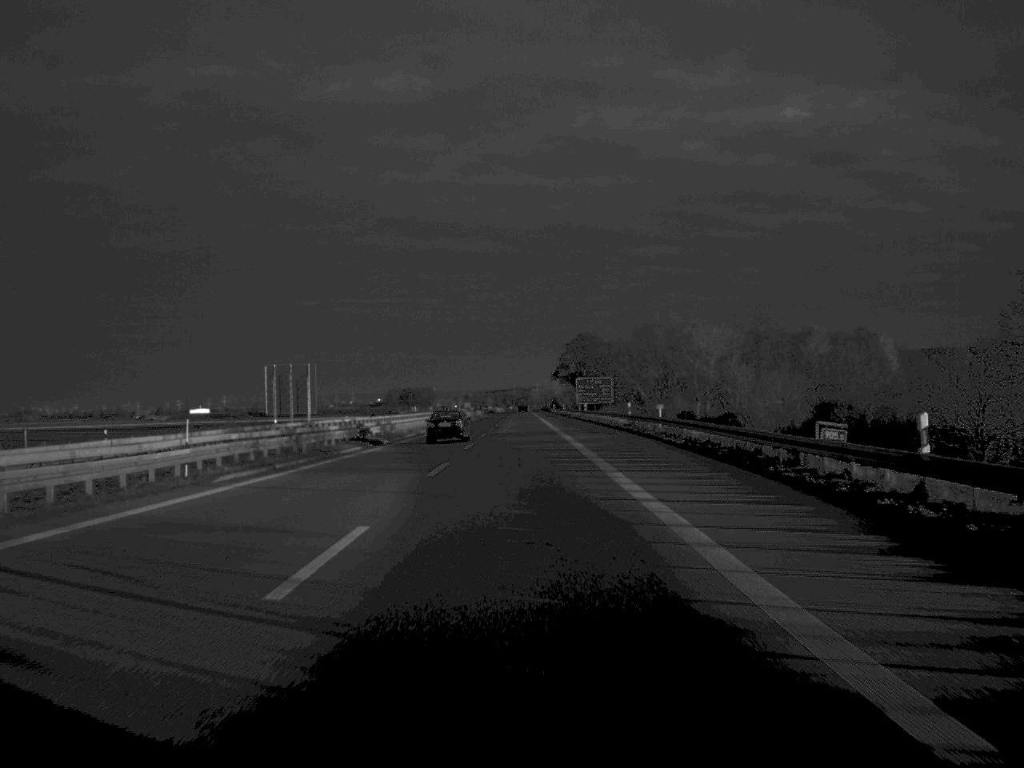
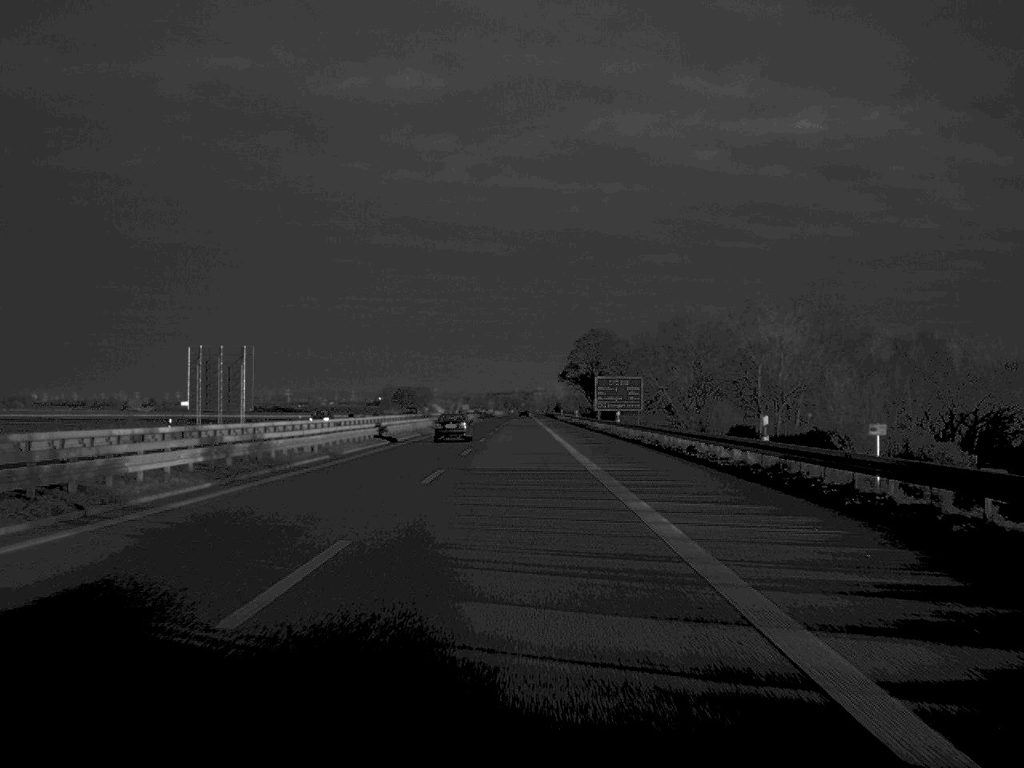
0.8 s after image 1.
(0.0, +36.2) m; 0°
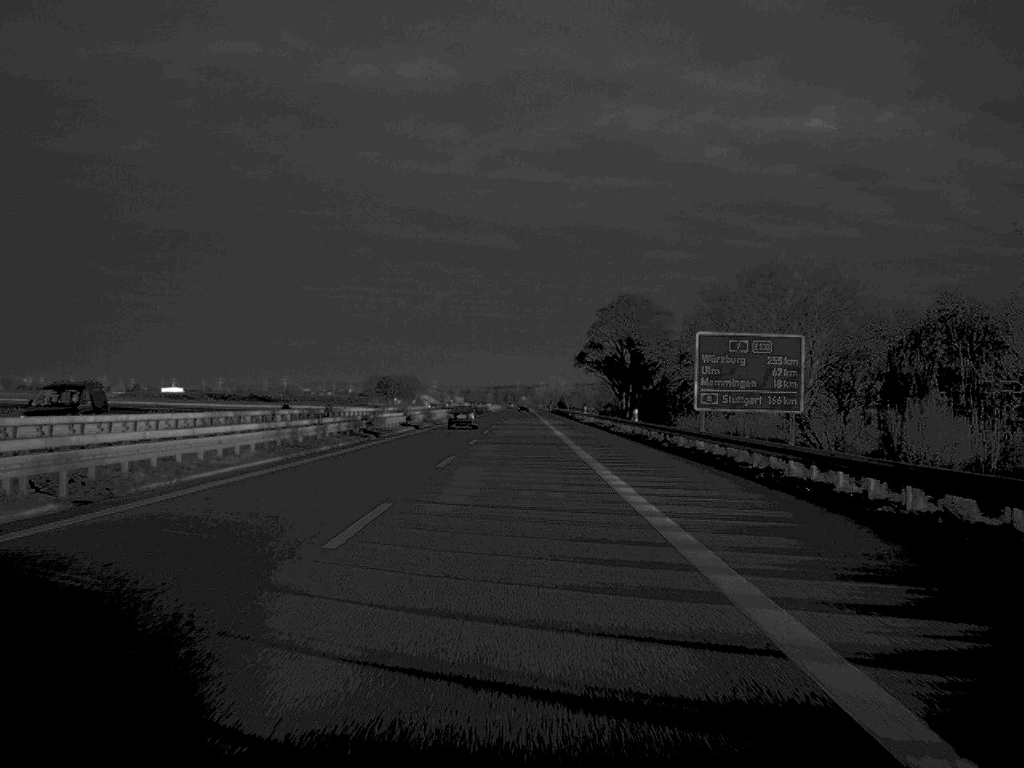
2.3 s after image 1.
(-0.1, +66.5) m; 0°
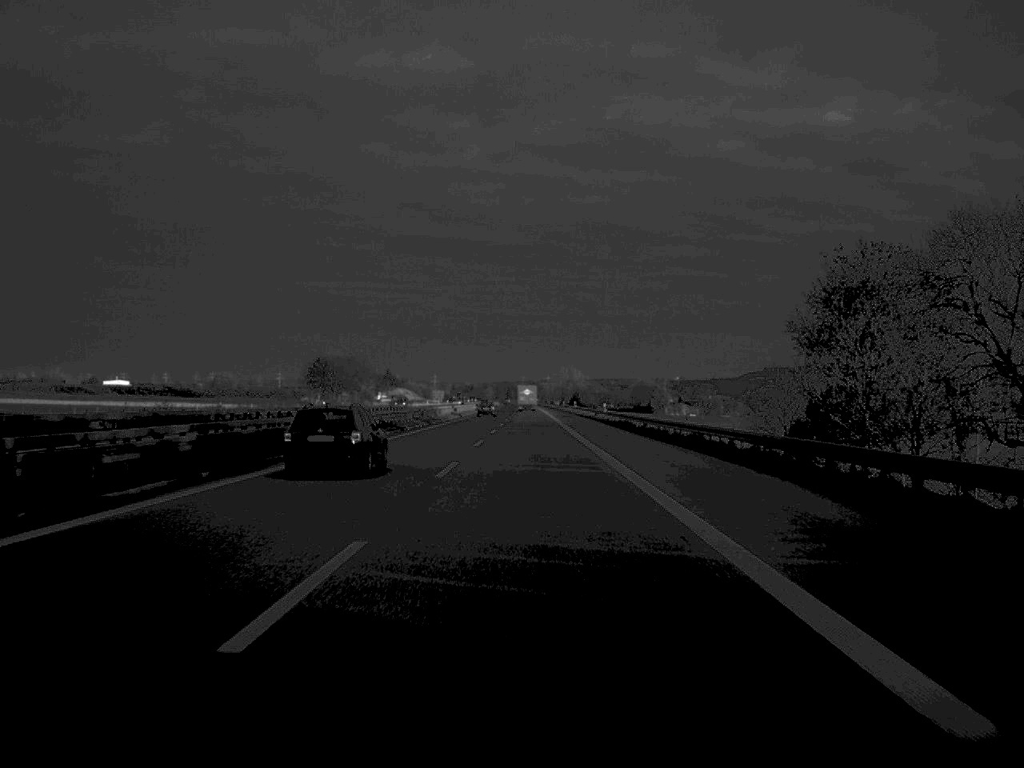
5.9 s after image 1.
(-0.4, +166.1) m; 0°
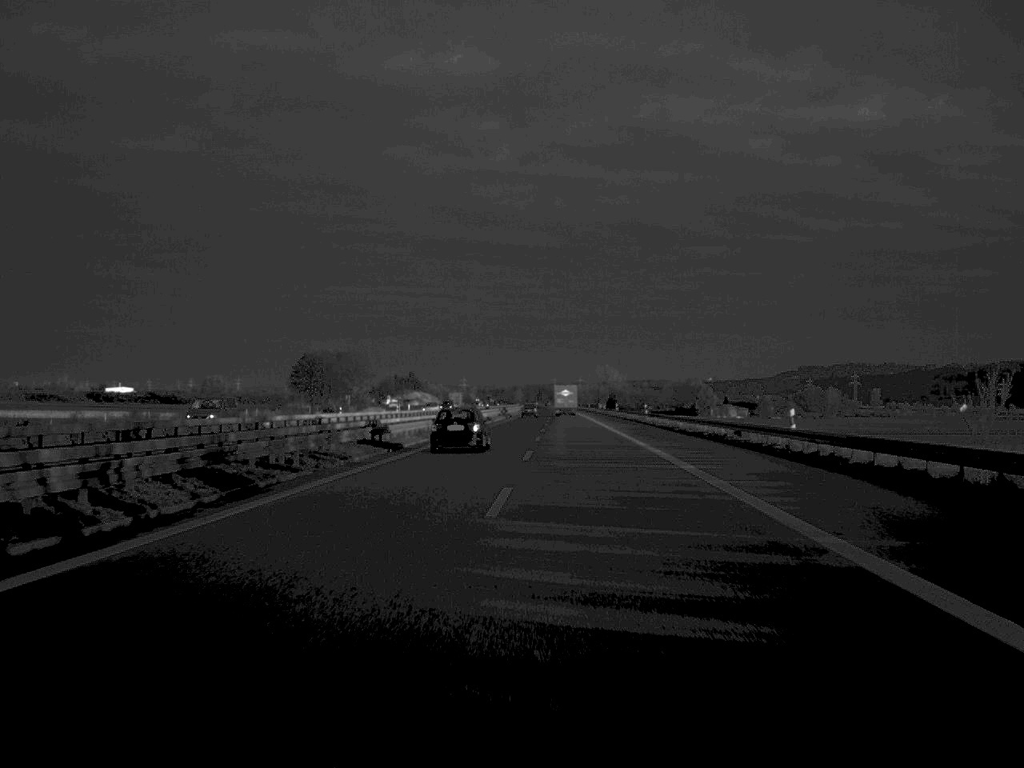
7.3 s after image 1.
(-0.8, +62.0) m; -1°
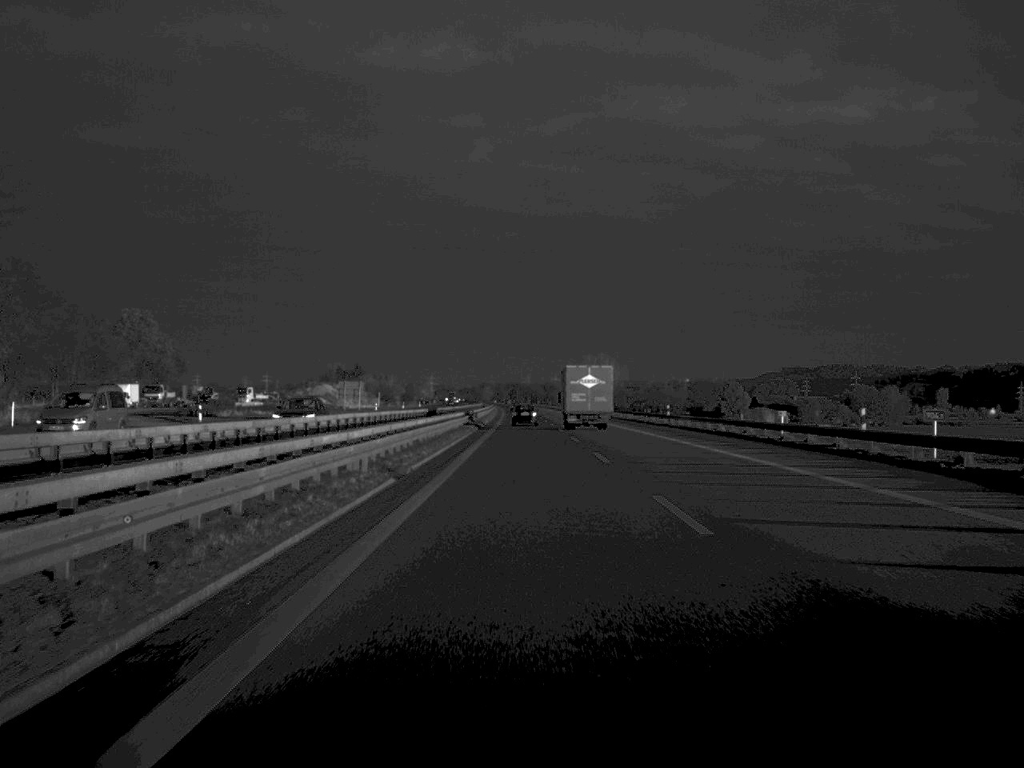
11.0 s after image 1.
(+1.2, +162.9) m; +1°
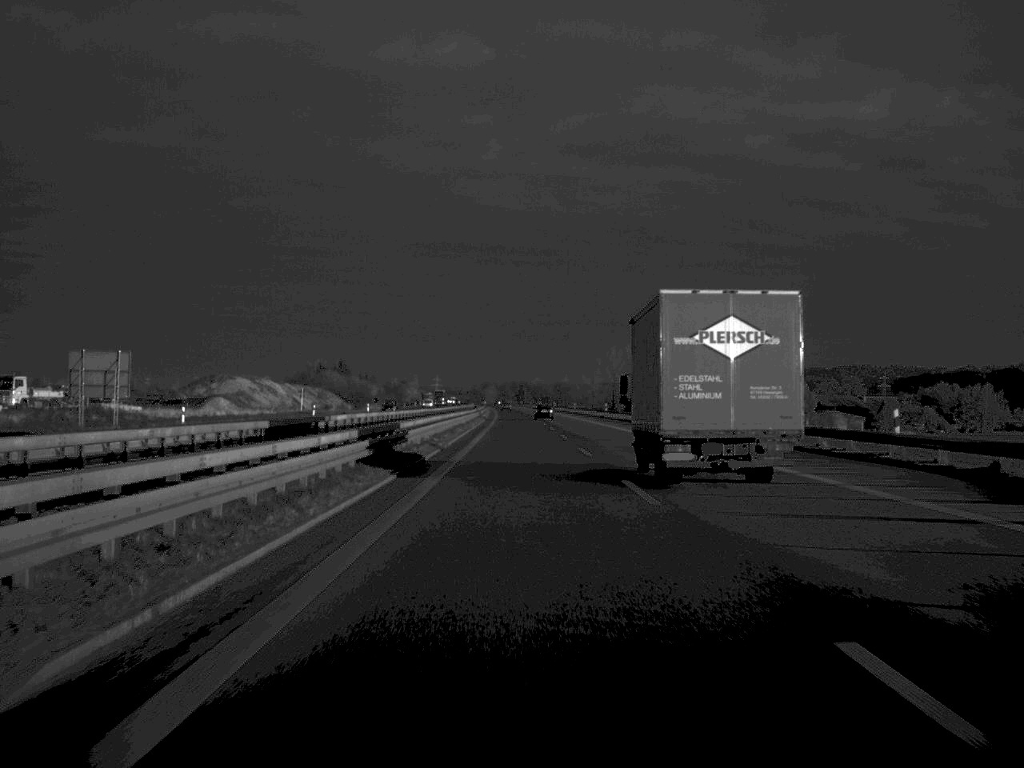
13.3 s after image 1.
(-0.3, +101.6) m; 0°
